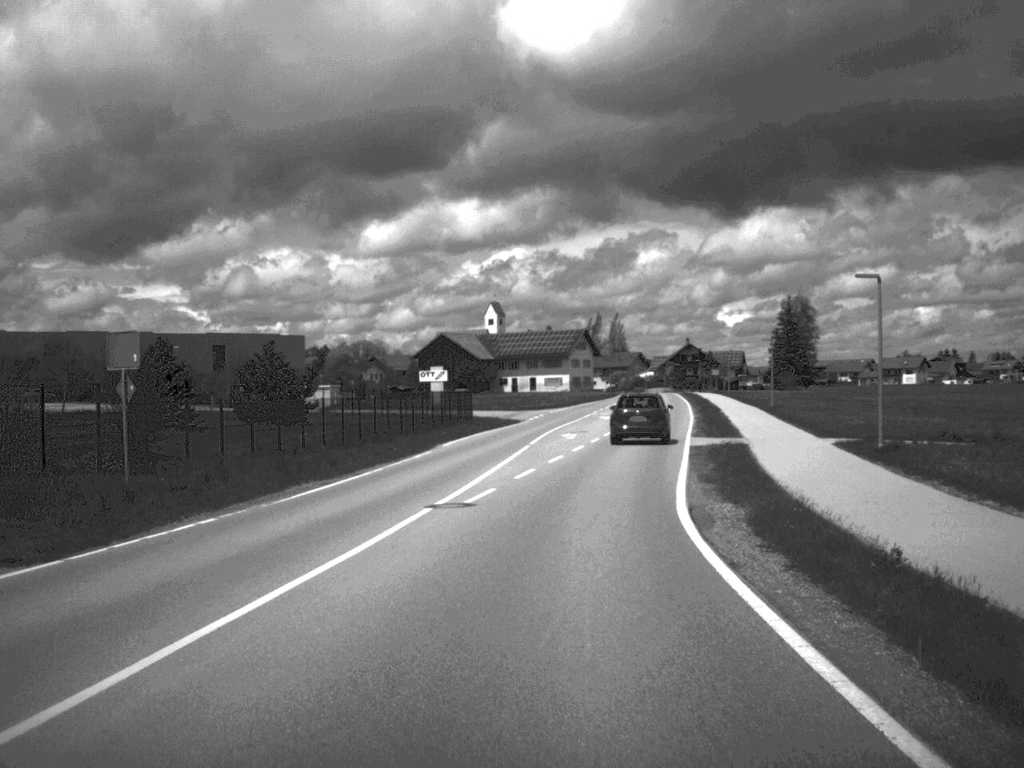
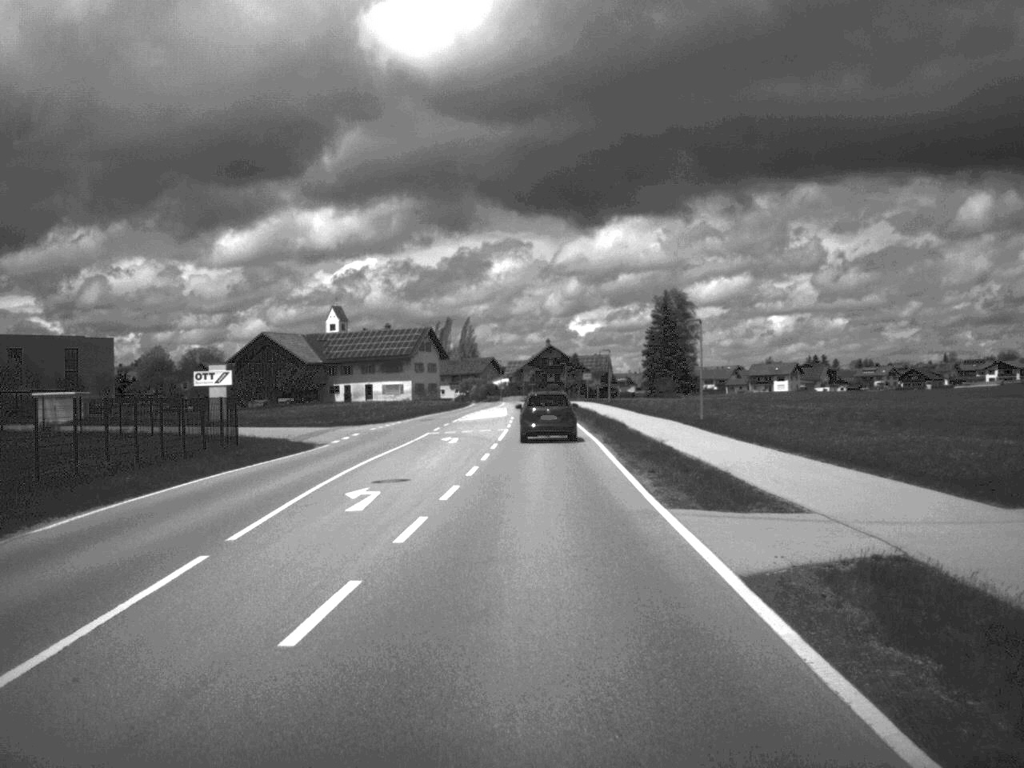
(+1.8, +28.2) m; +7°
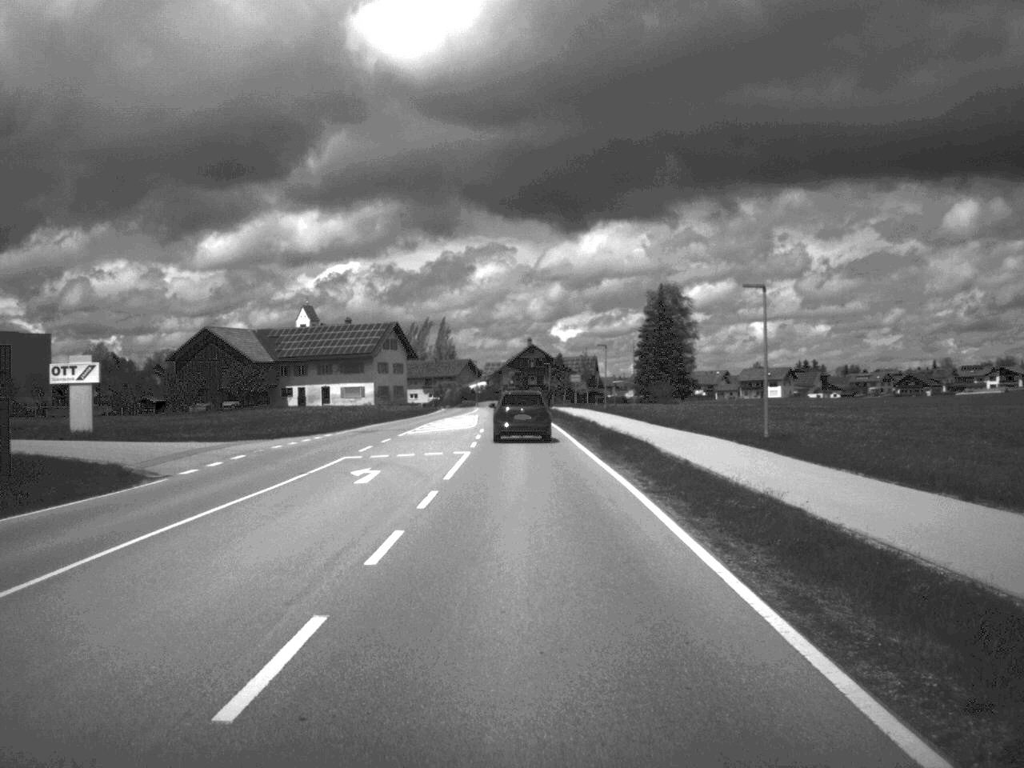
(+0.2, +19.5) m; +1°
